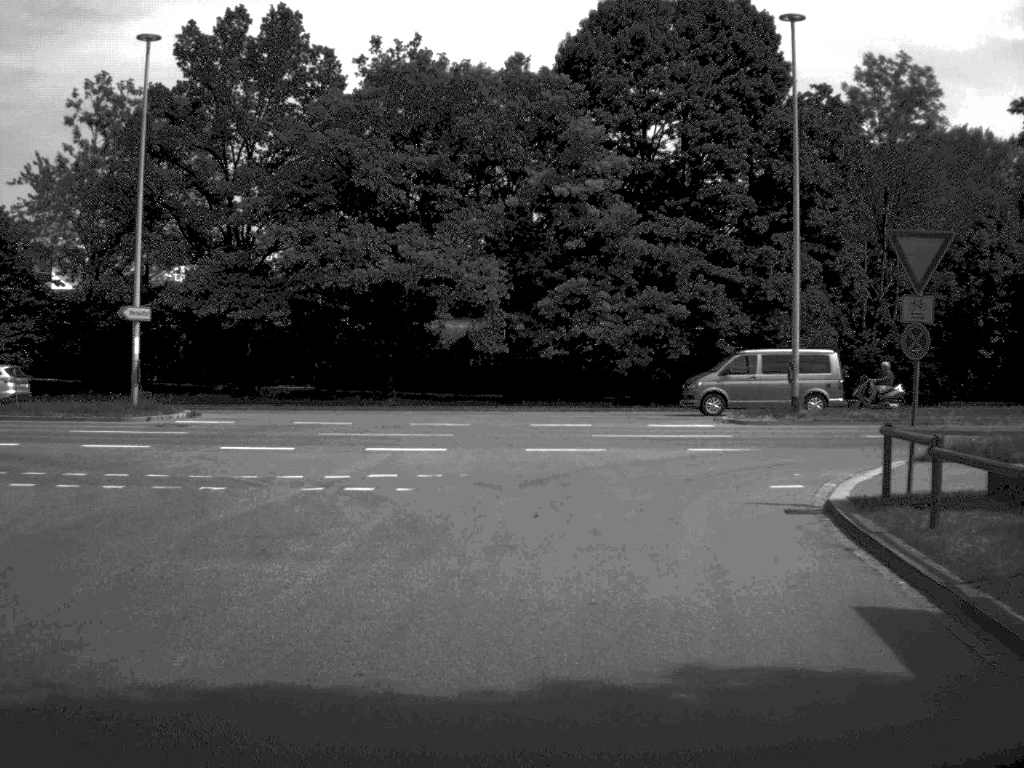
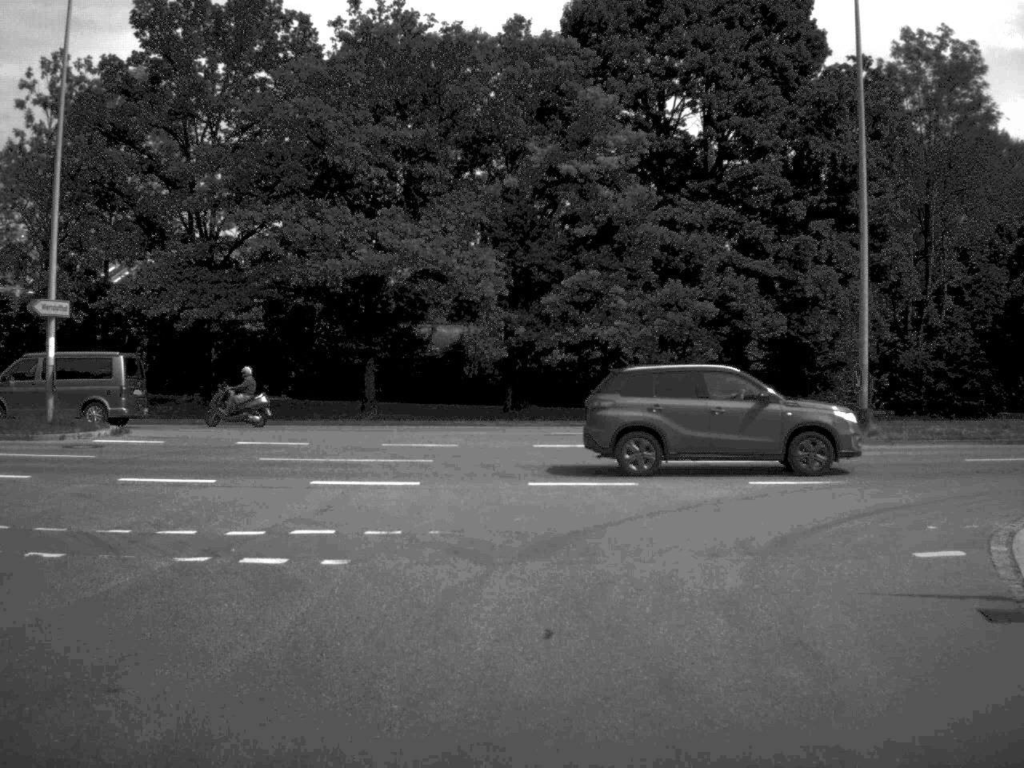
(0.0, +6.4) m; 0°
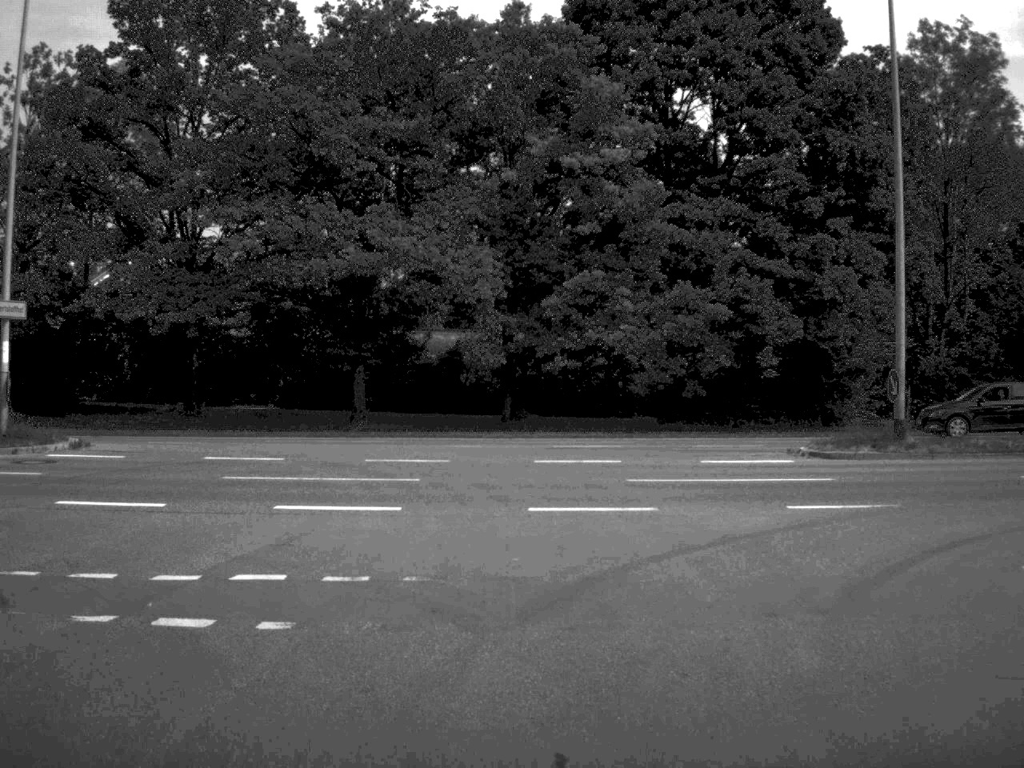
(0.0, +2.6) m; 0°
